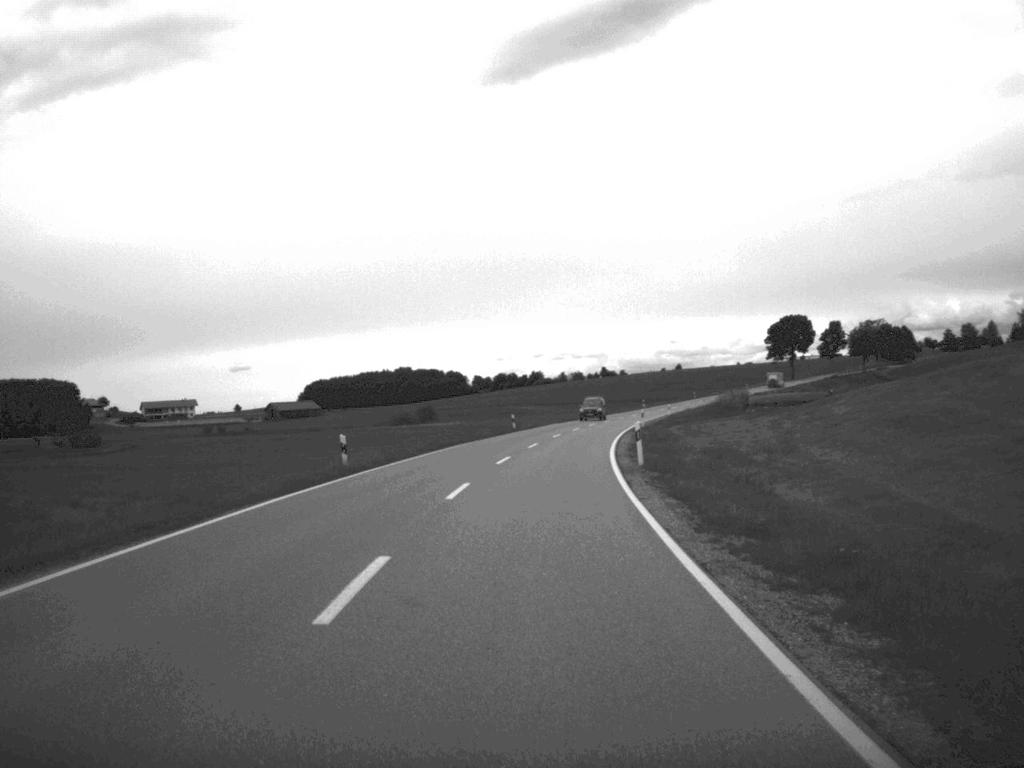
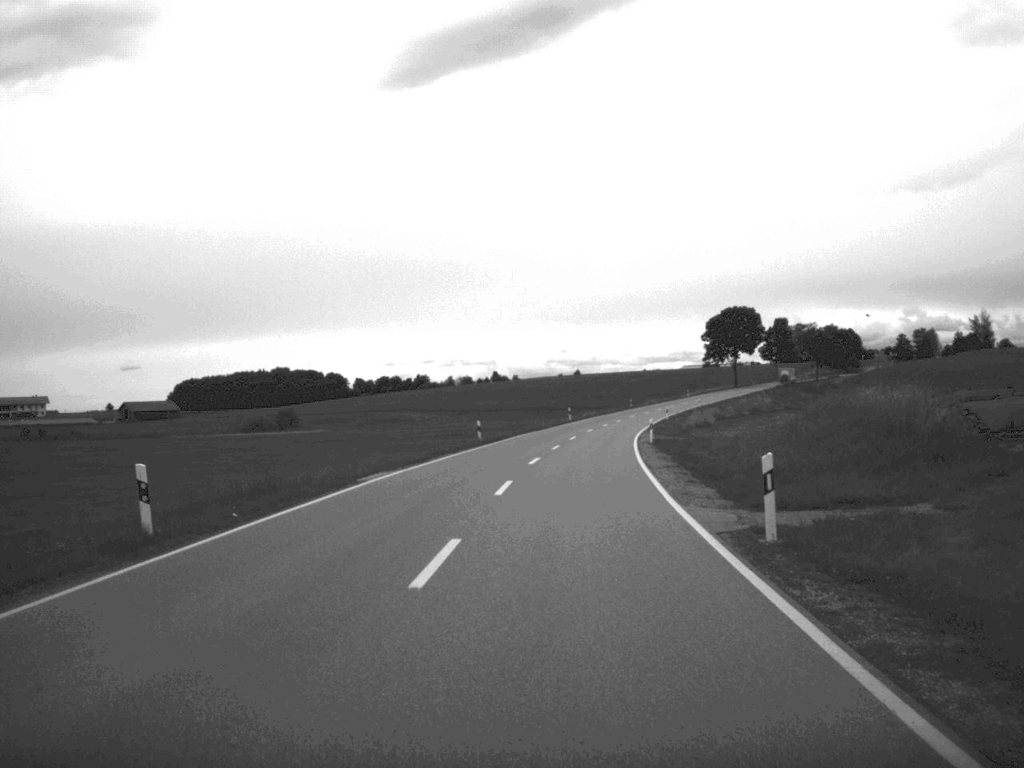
(+2.3, +57.2) m; +5°
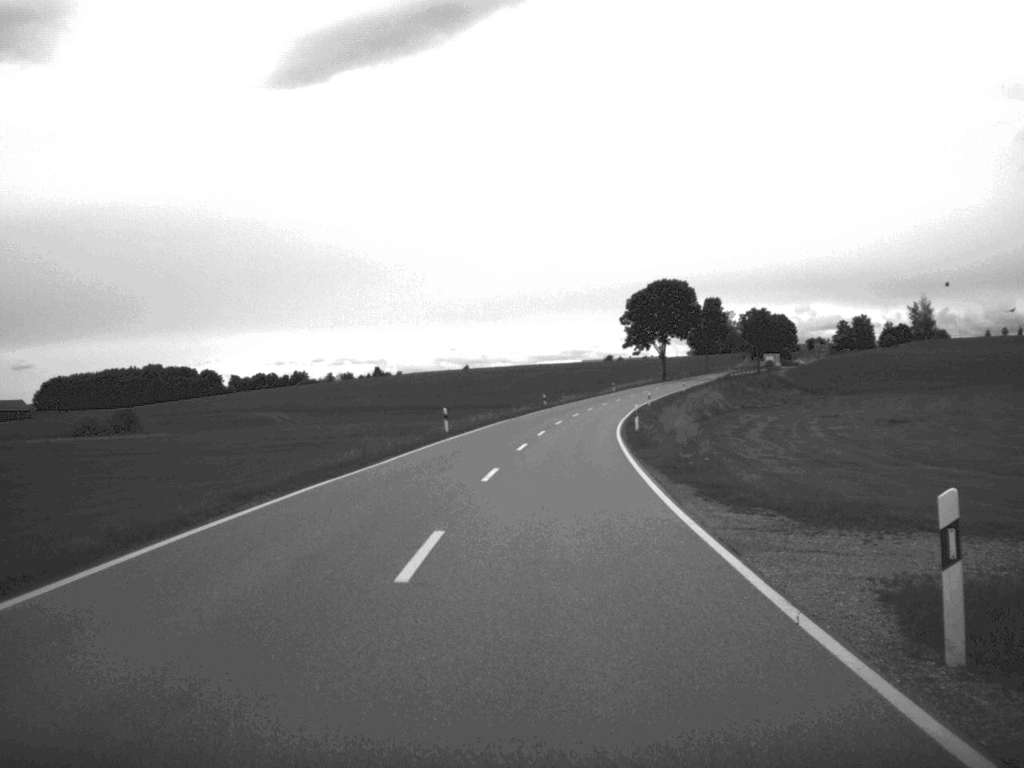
(+2.0, +46.3) m; +5°
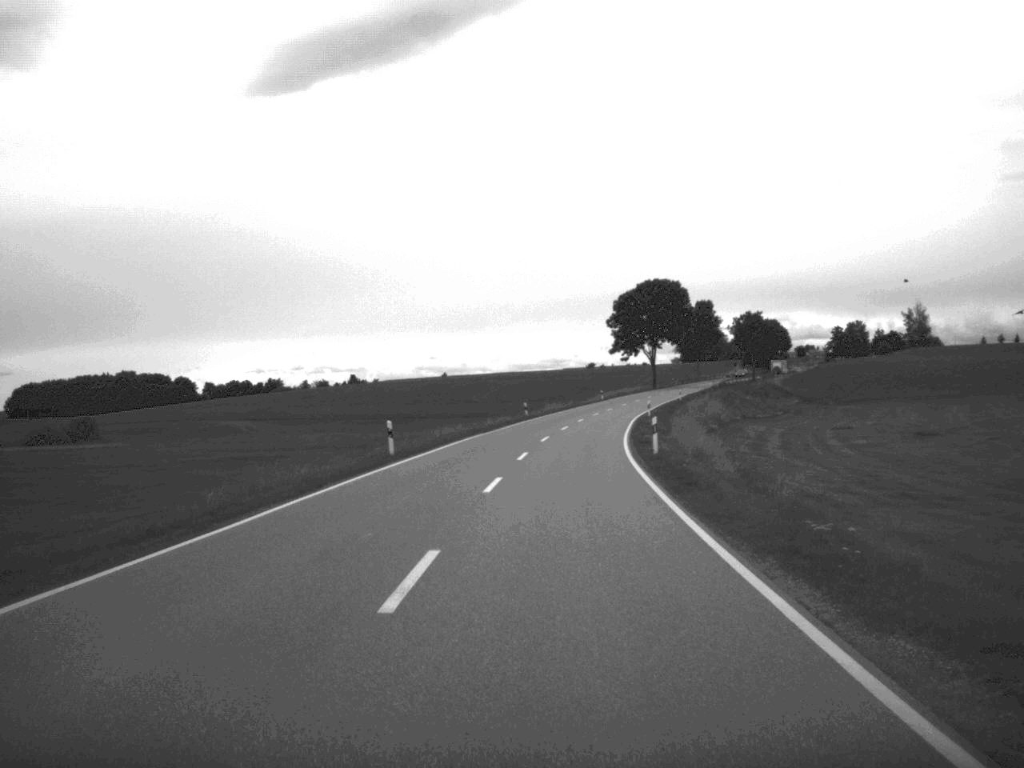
(+0.1, +13.6) m; +1°
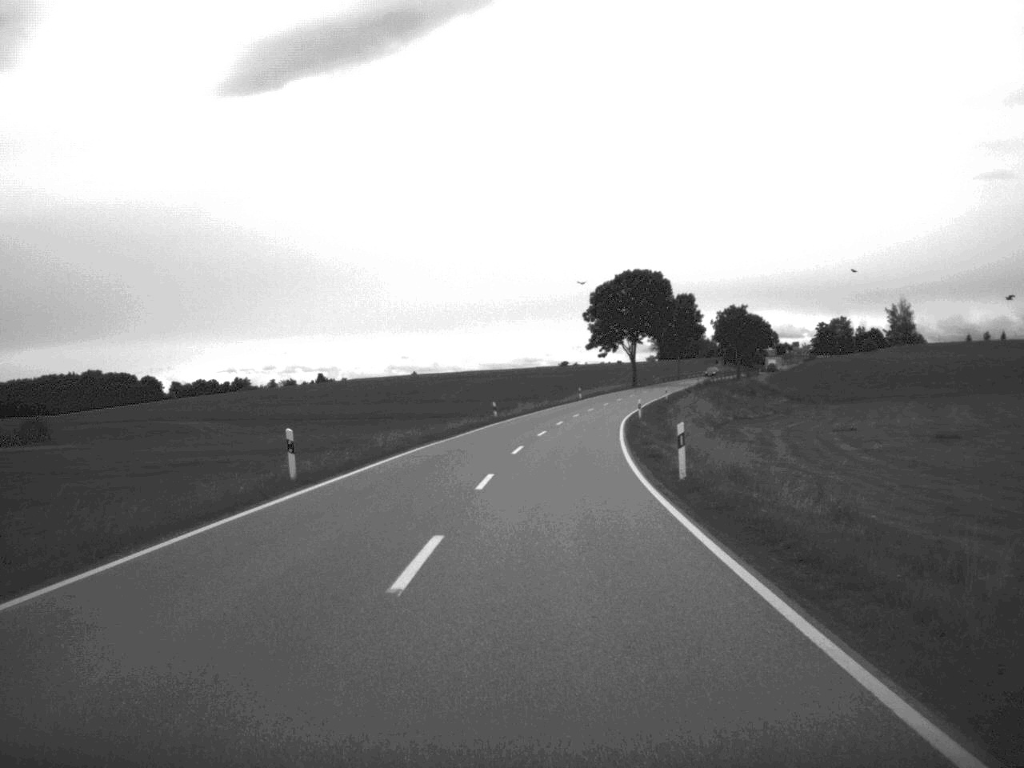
(+0.1, +11.4) m; +1°
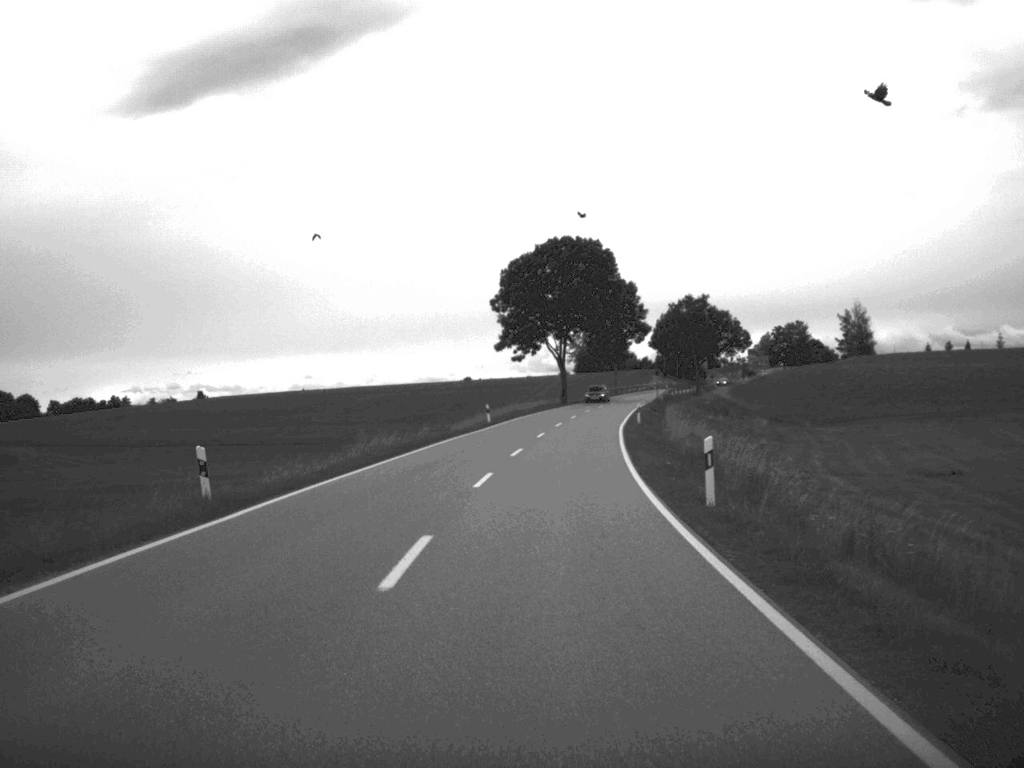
(+1.6, +46.5) m; +4°
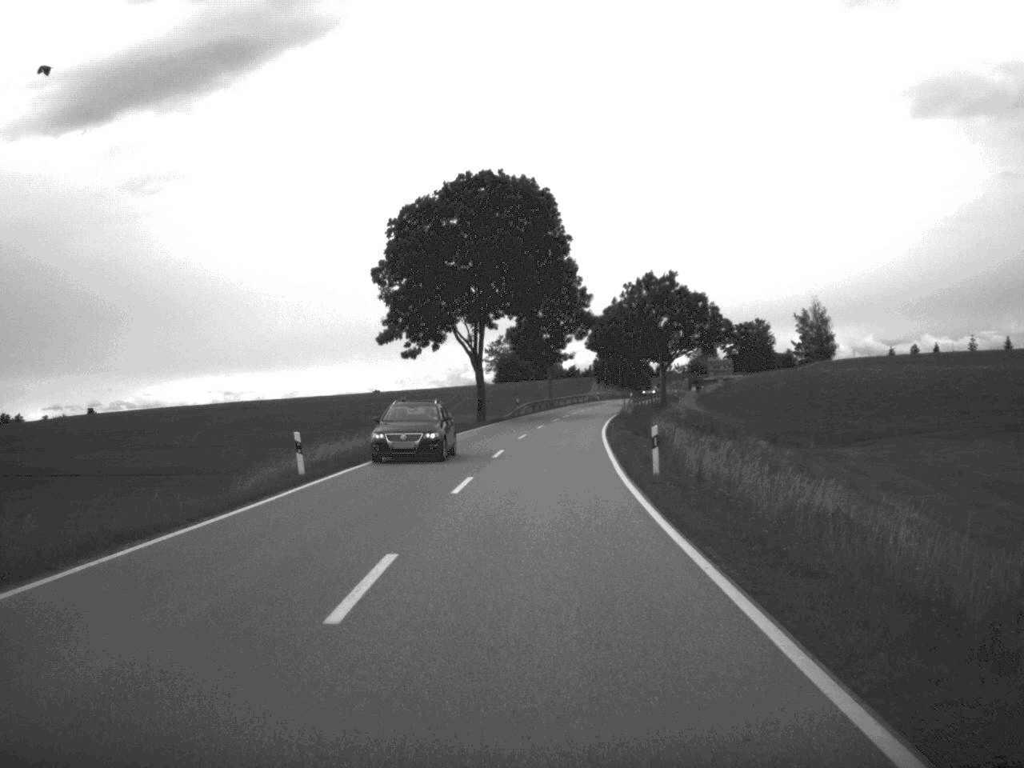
(+1.1, +36.6) m; +4°
